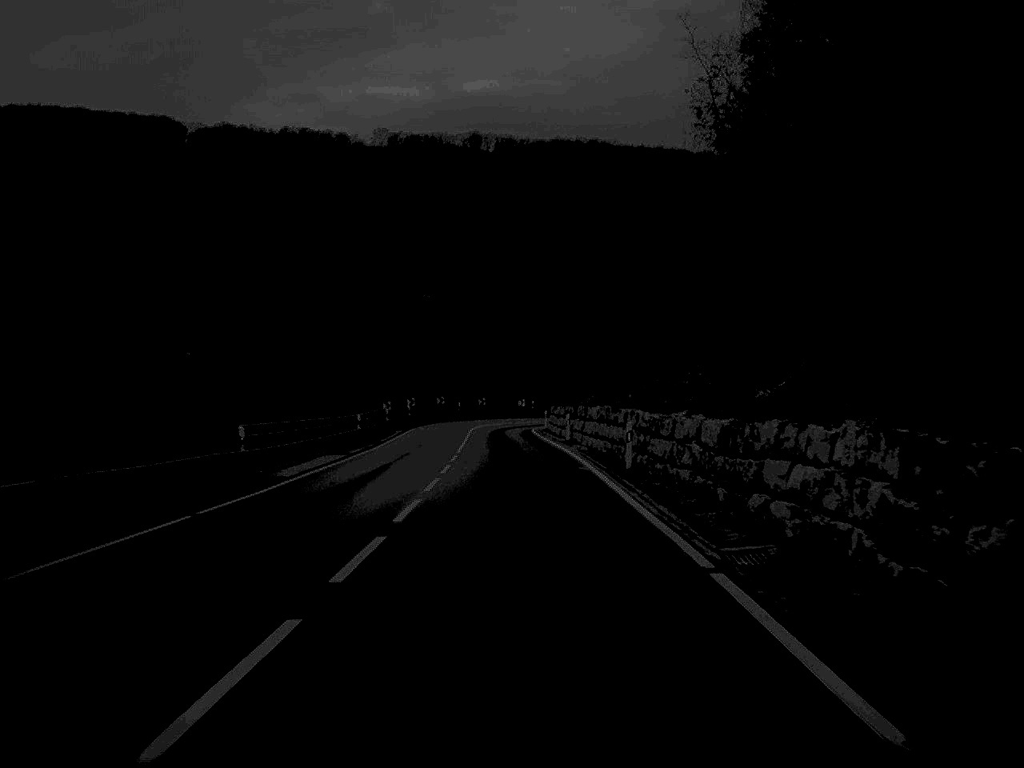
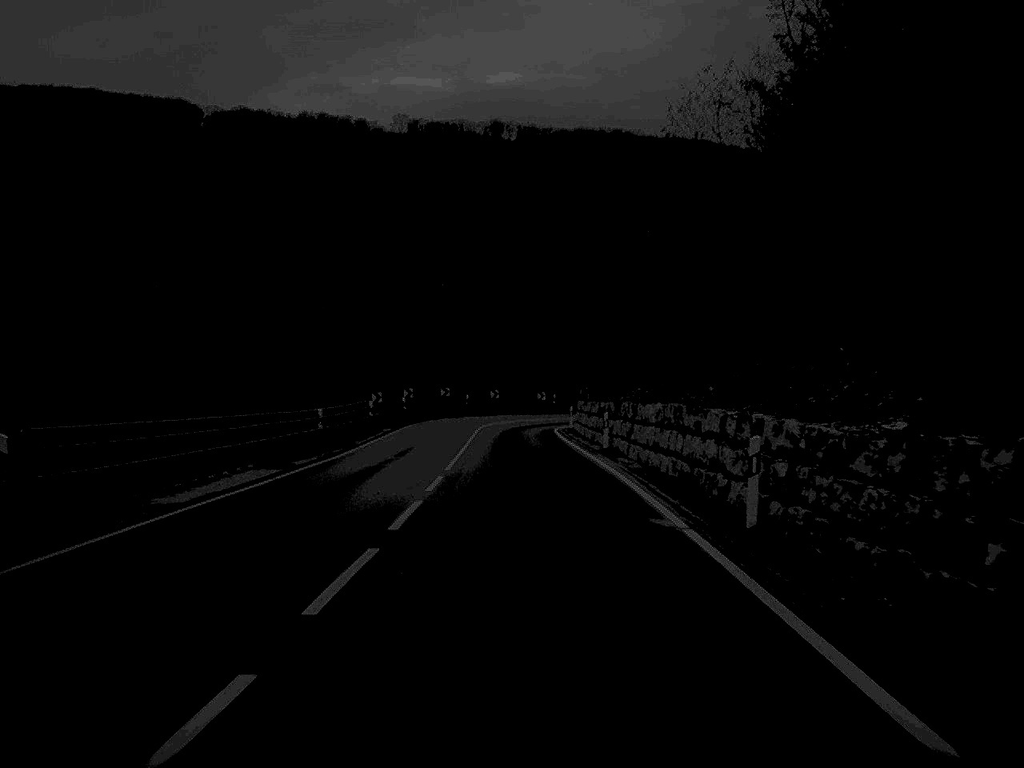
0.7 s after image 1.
(-0.1, +14.0) m; -1°
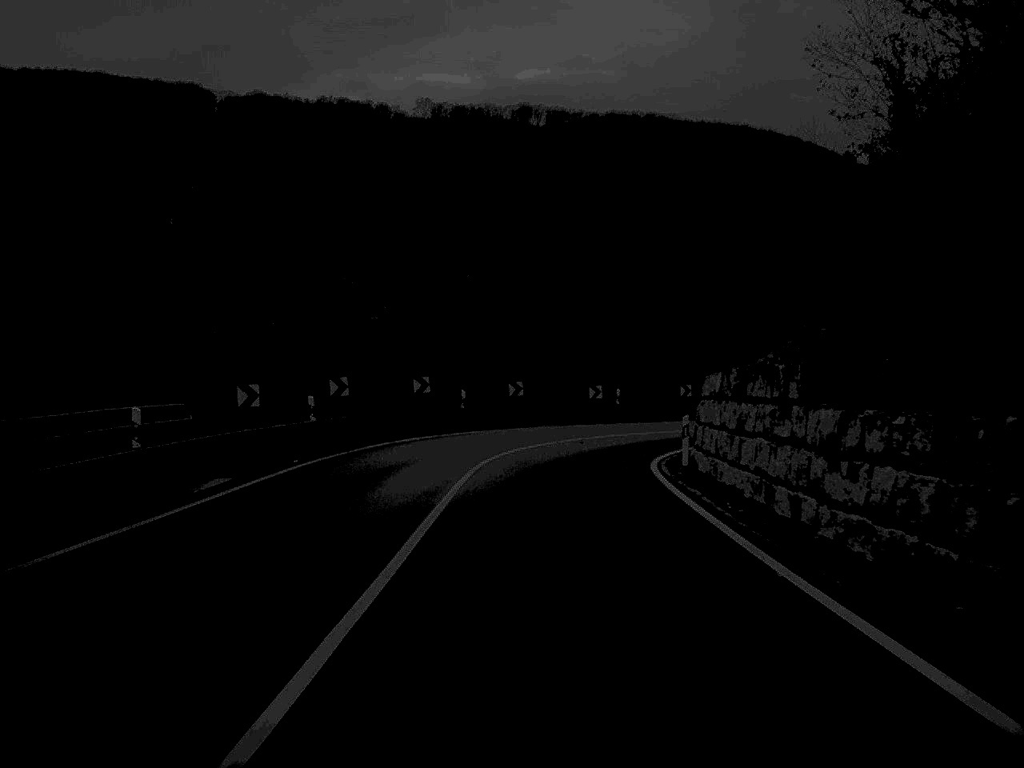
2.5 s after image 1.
(-0.5, +34.3) m; -1°
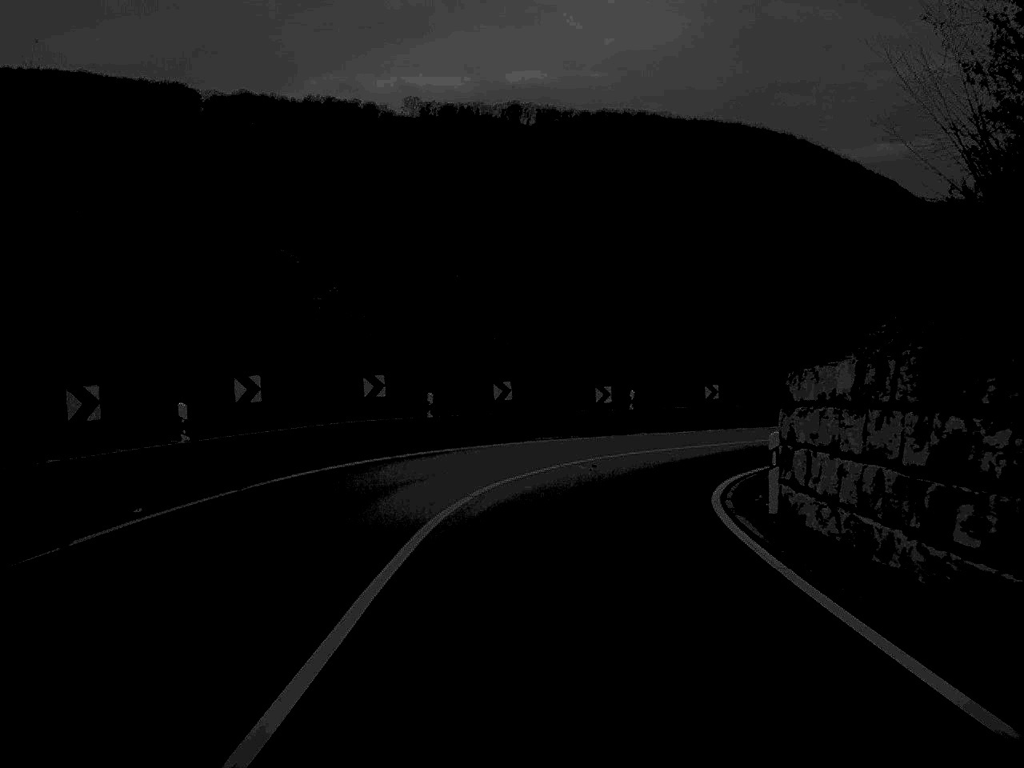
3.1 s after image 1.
(0.0, +10.2) m; +1°
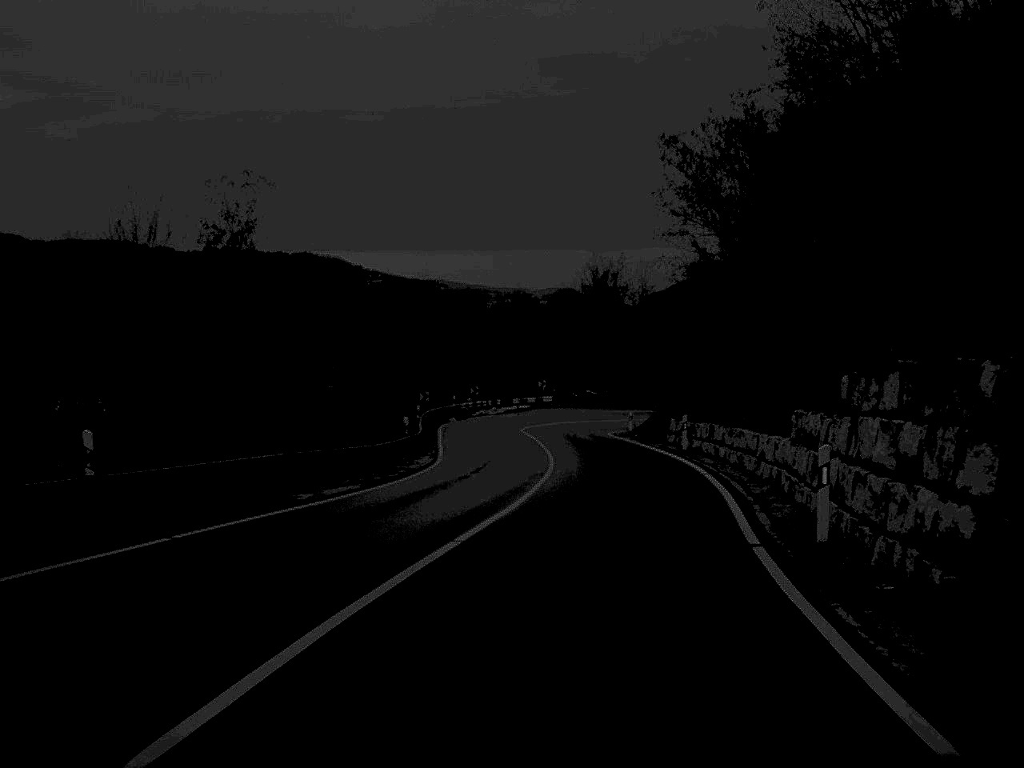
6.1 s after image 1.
(+13.6, +42.4) m; +43°
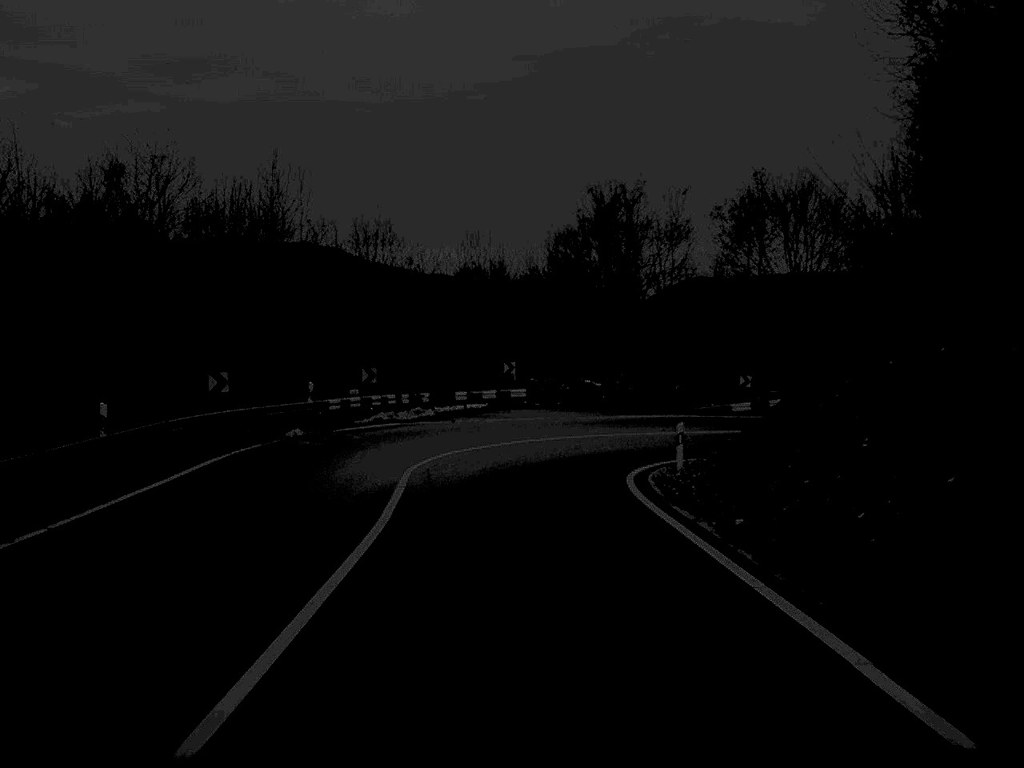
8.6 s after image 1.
(+1.8, +37.6) m; -1°
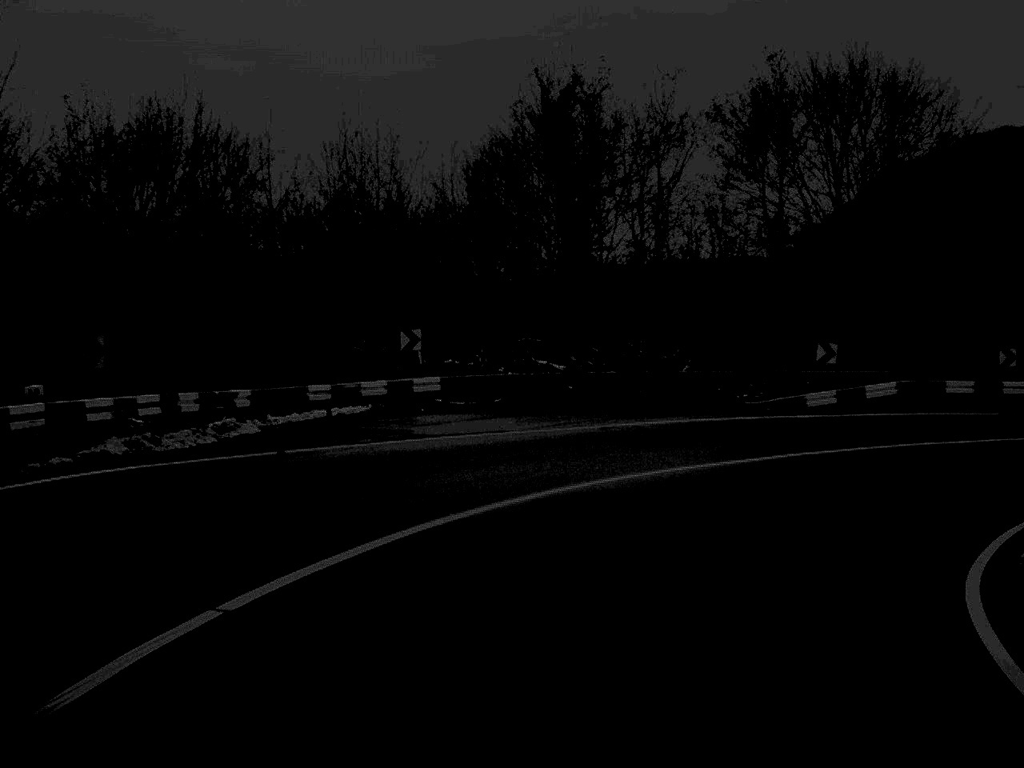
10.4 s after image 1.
(-0.2, +23.8) m; +5°
